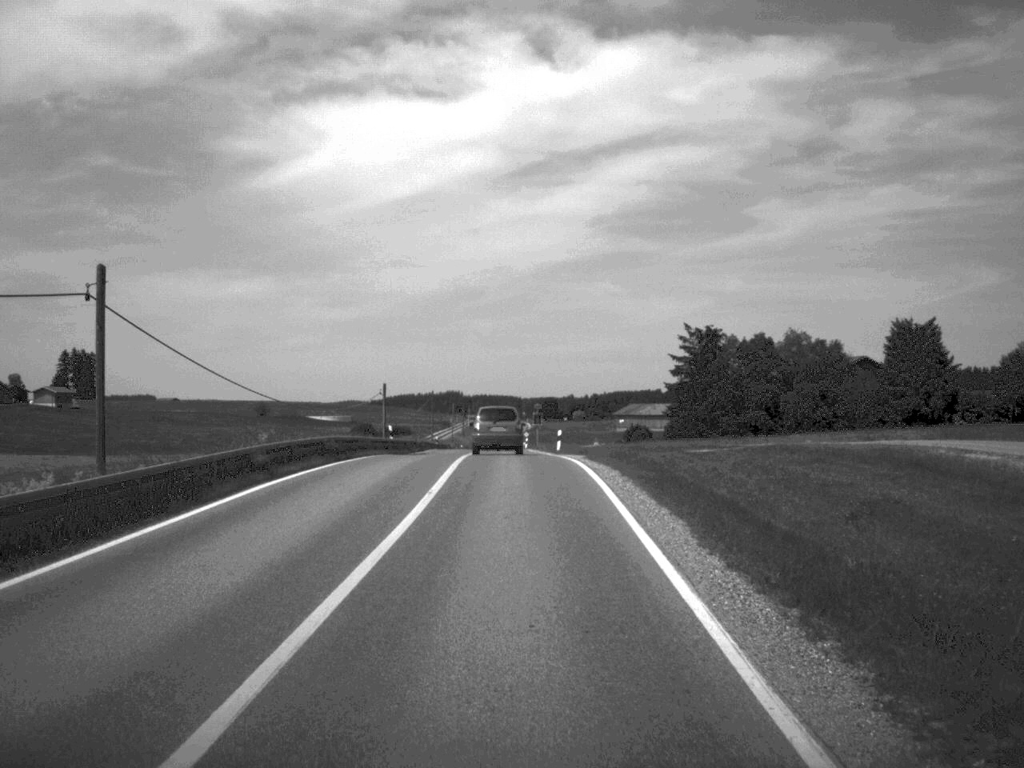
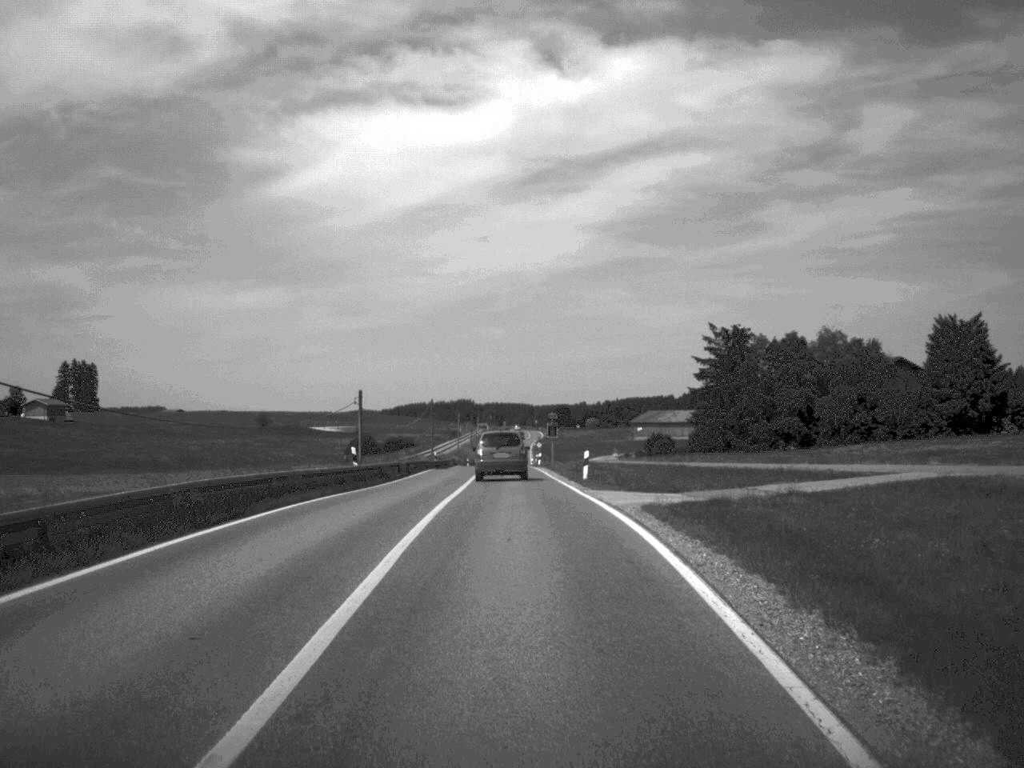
(-0.1, +14.3) m; -1°
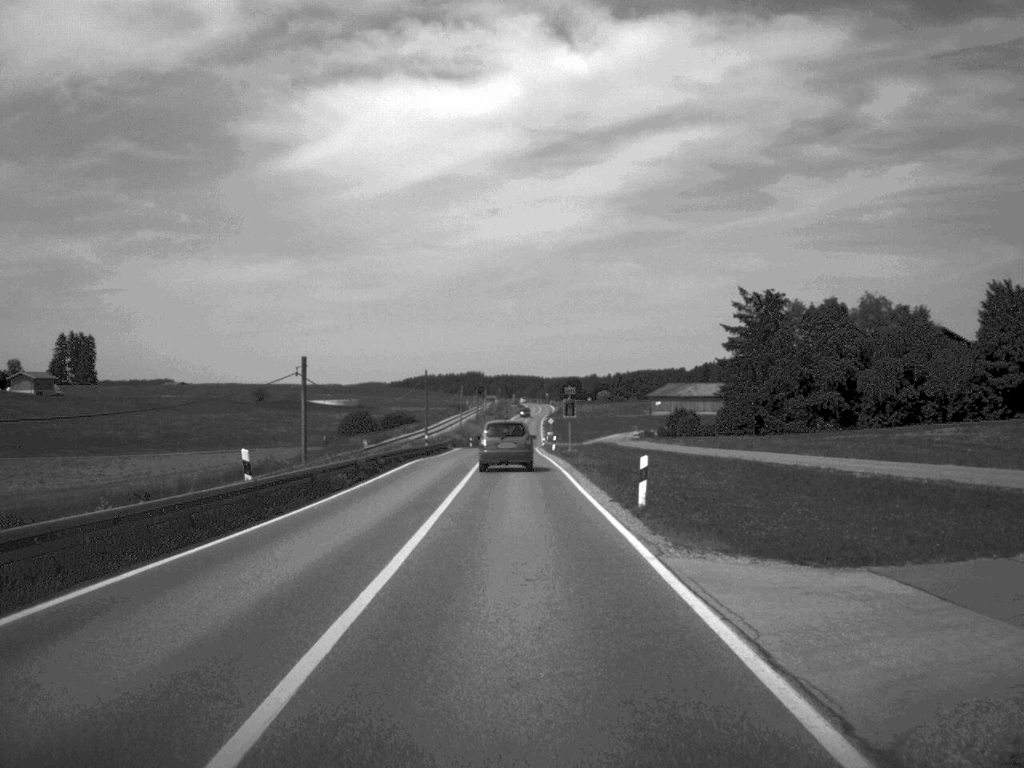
(-0.1, +16.0) m; 0°
